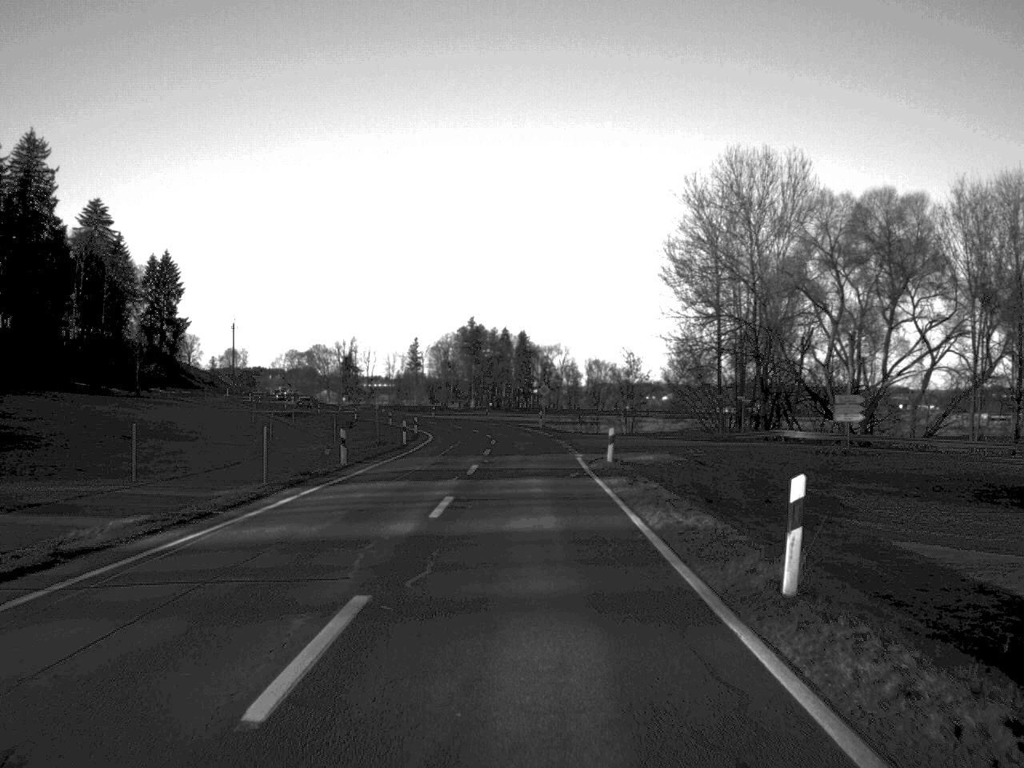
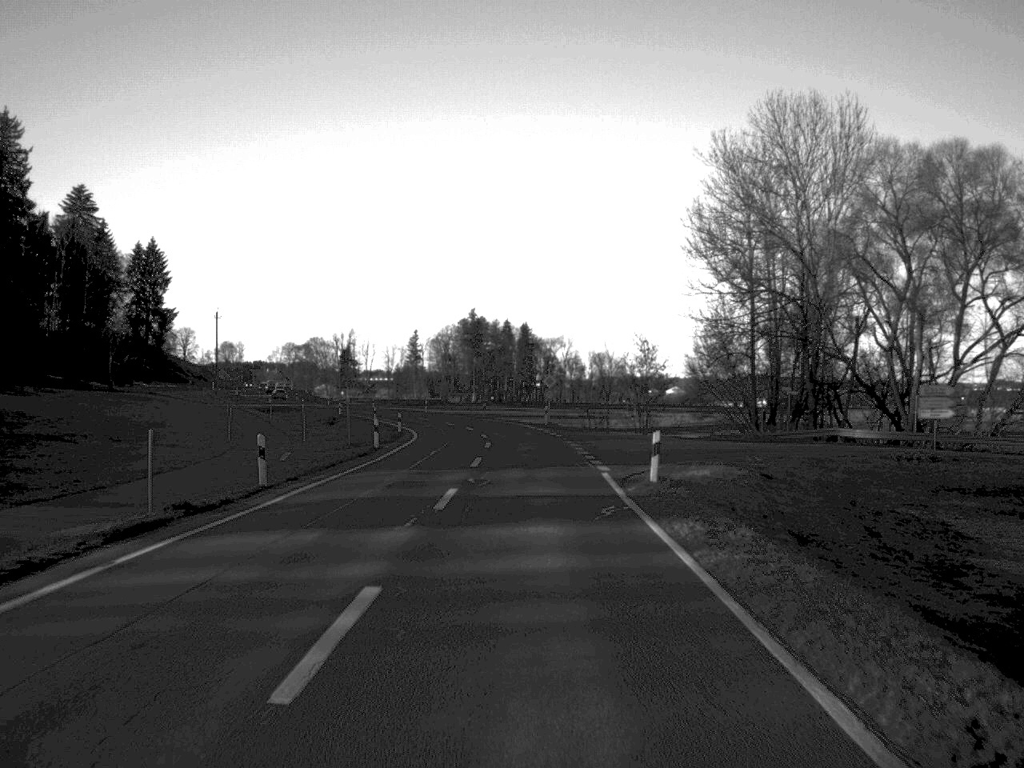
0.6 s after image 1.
(0.0, +11.4) m; 0°
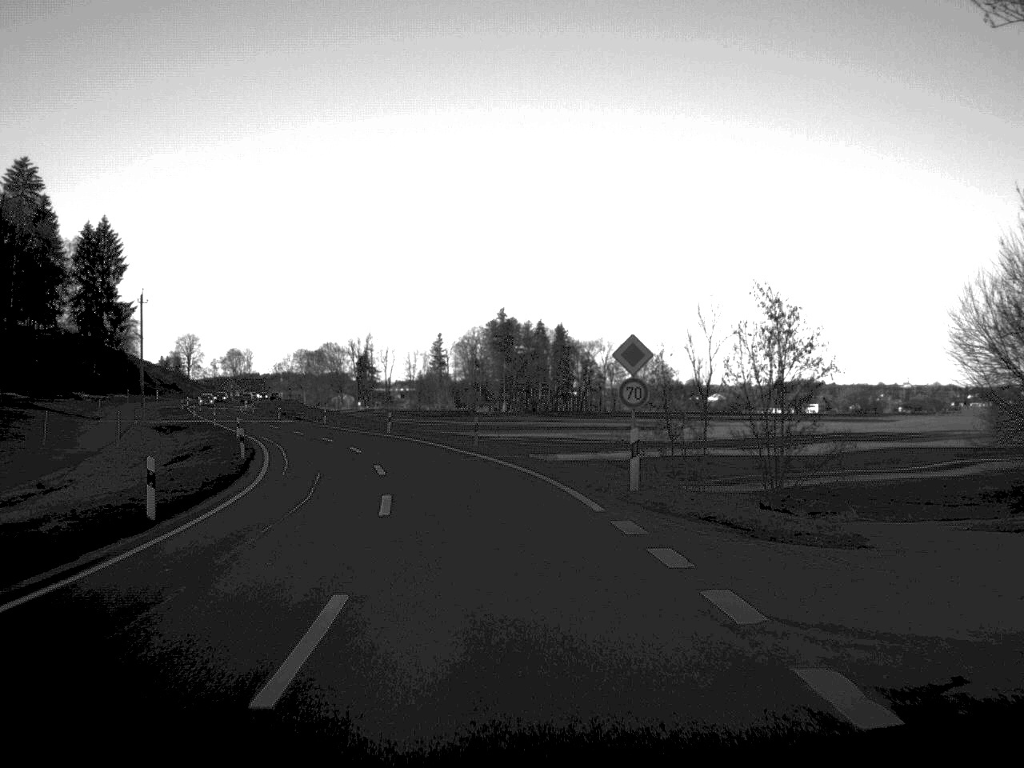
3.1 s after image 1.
(-0.1, +46.2) m; -2°
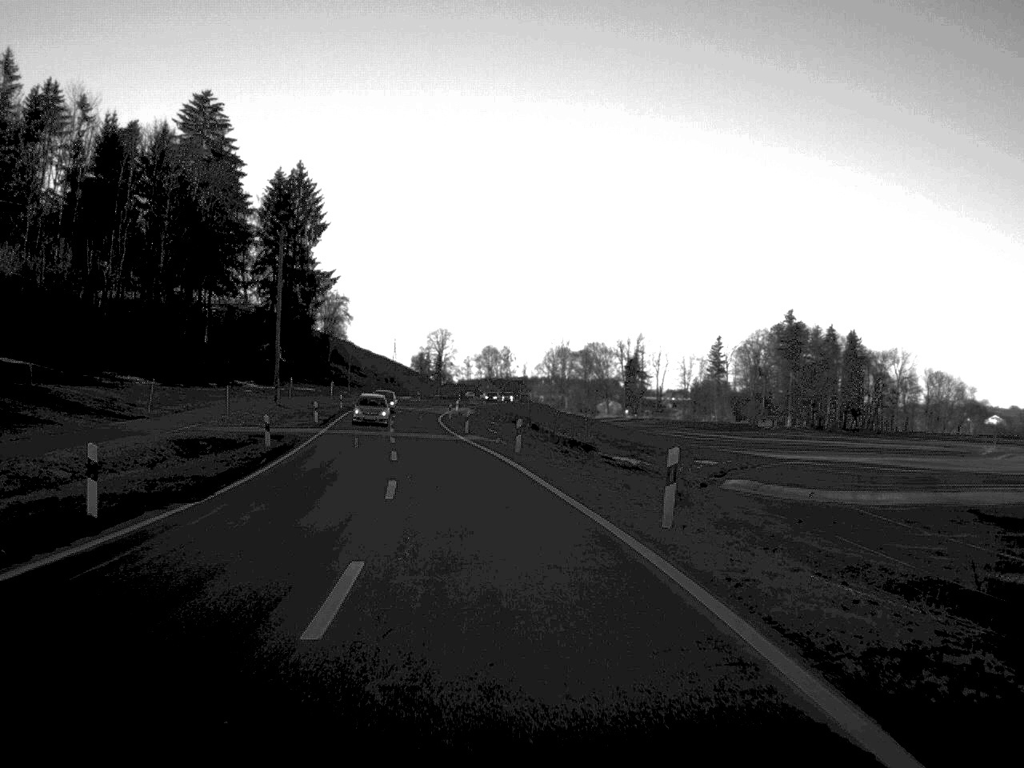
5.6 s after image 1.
(-4.8, +45.7) m; -12°
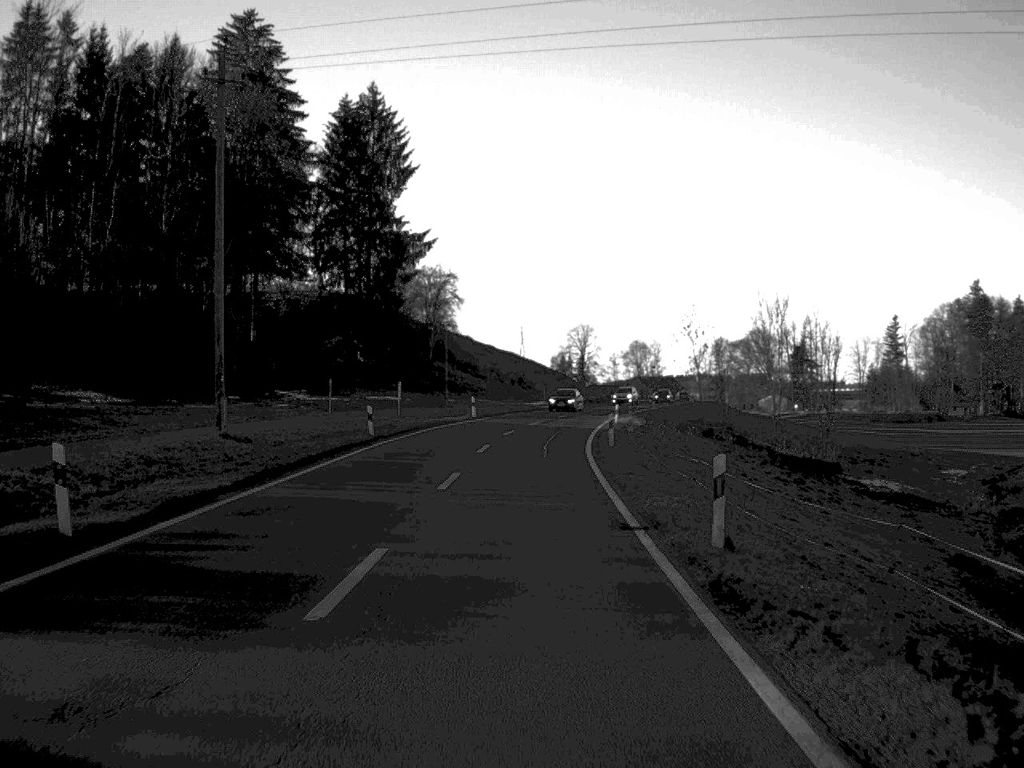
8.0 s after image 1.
(-3.1, +45.8) m; -6°
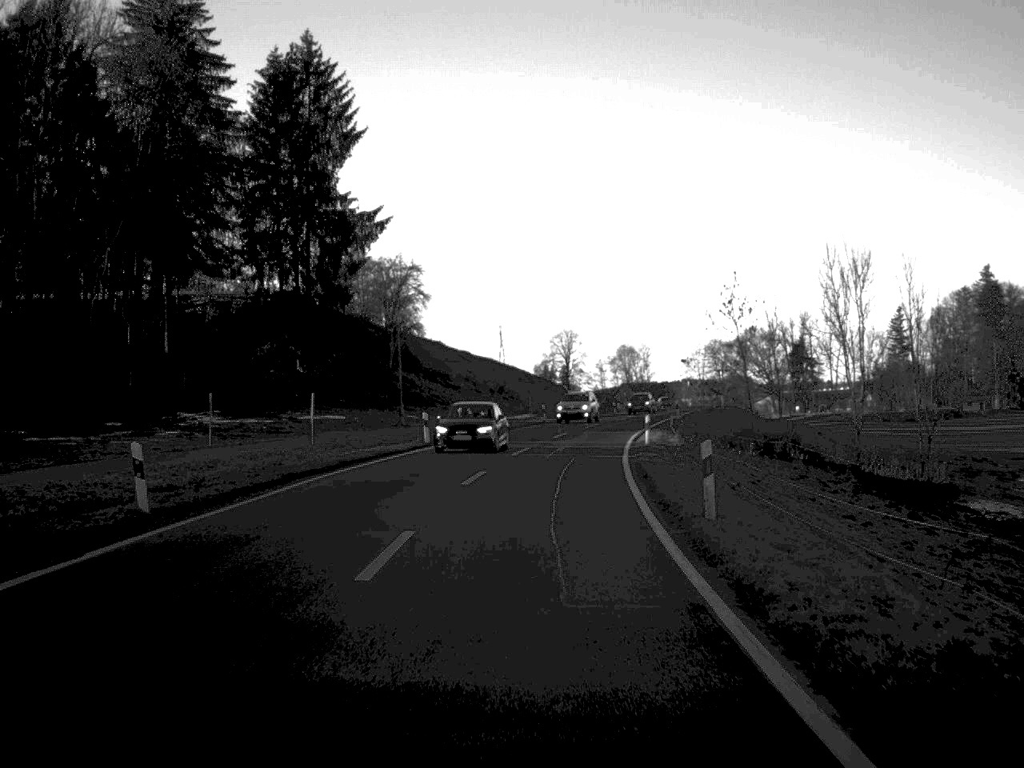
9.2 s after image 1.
(0.0, +22.2) m; +1°
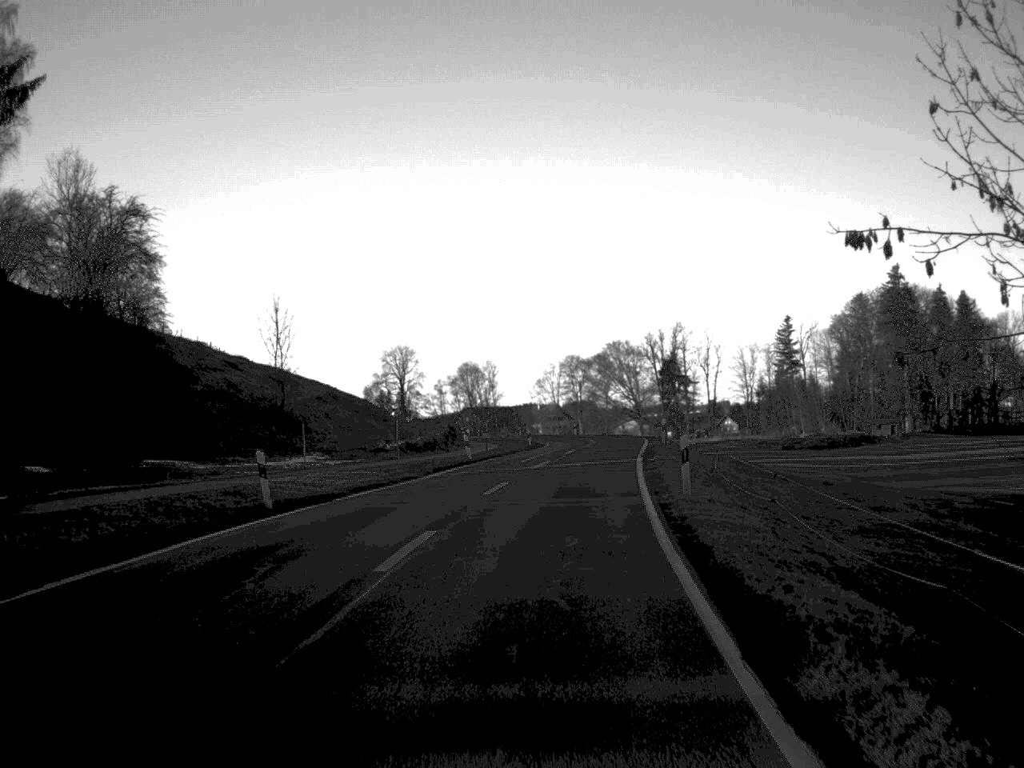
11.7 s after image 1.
(+2.5, +46.0) m; +7°
